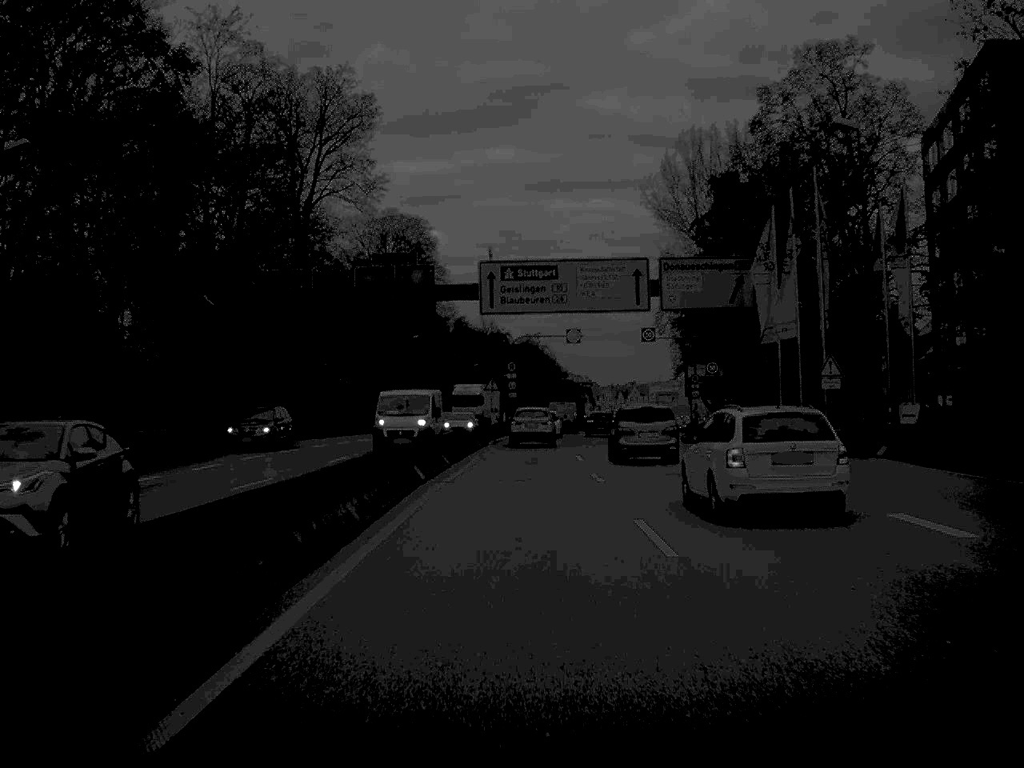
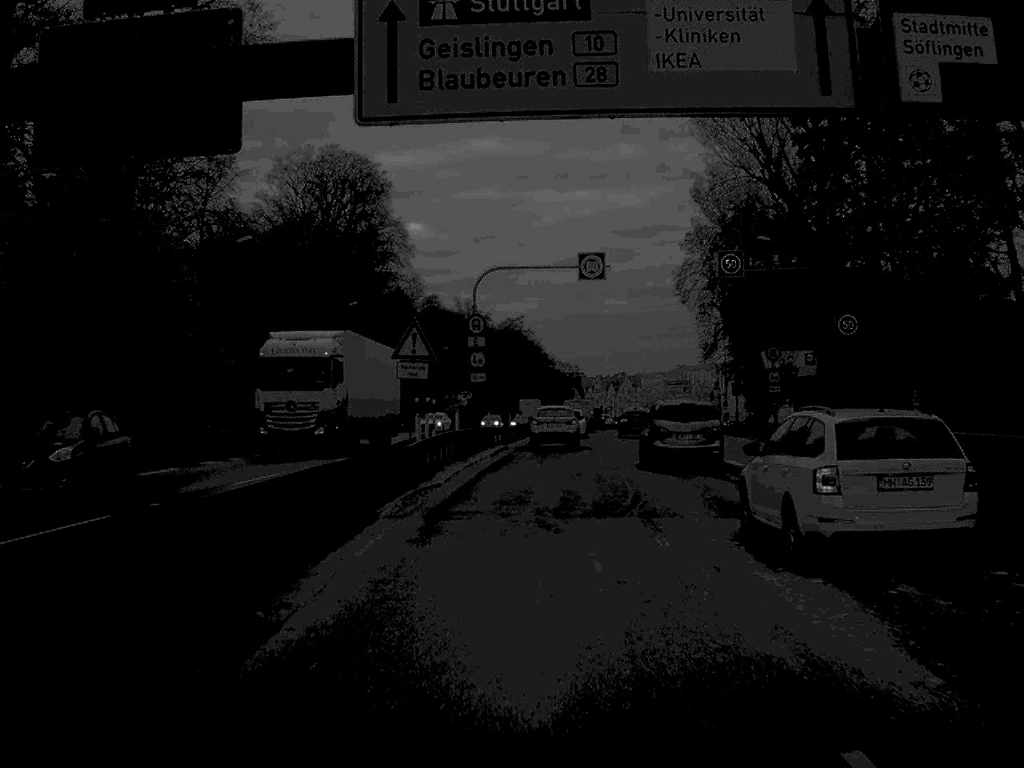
(+0.1, +35.2) m; +1°
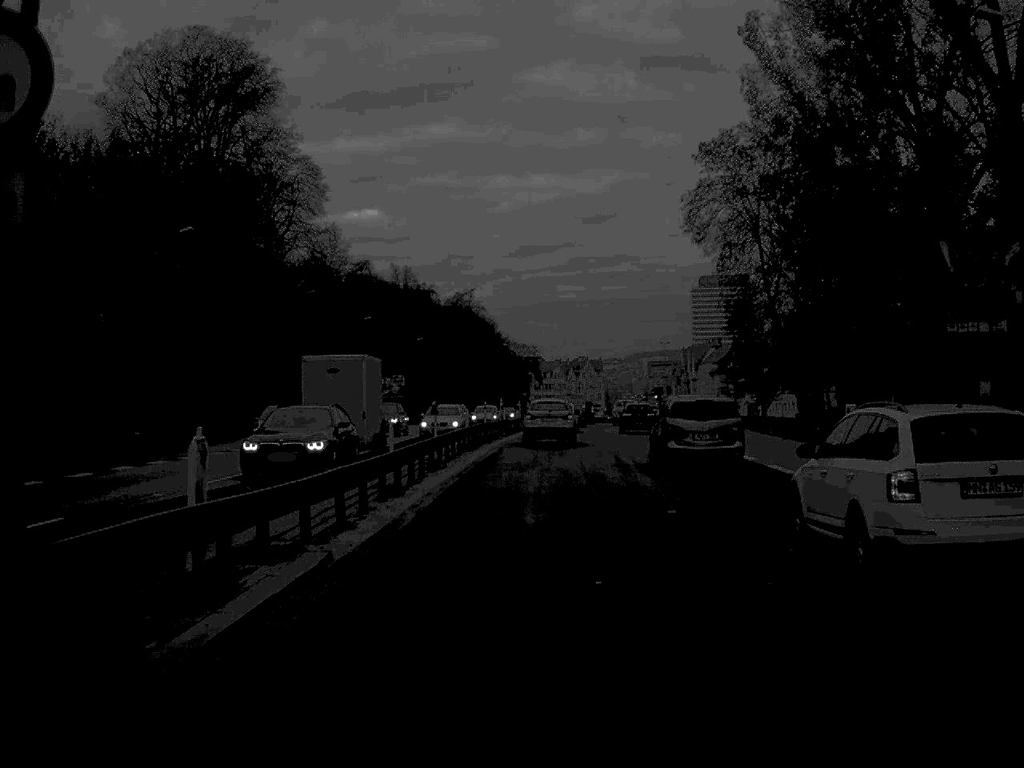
(+0.7, +34.9) m; +2°
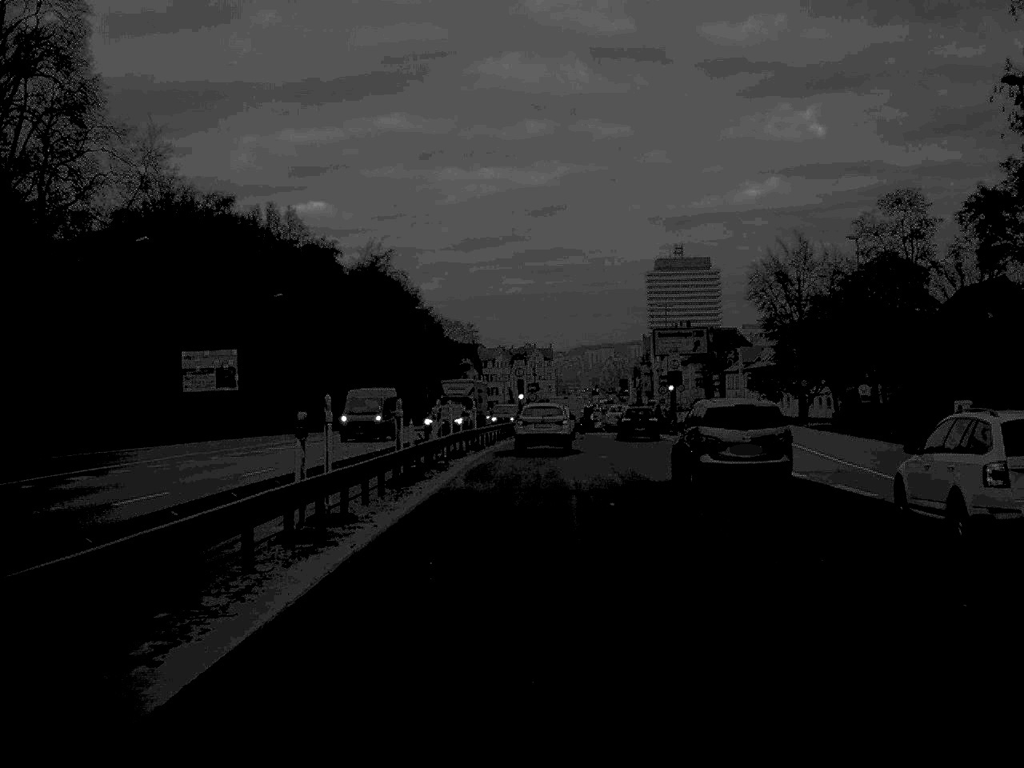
(+1.3, +55.0) m; +2°
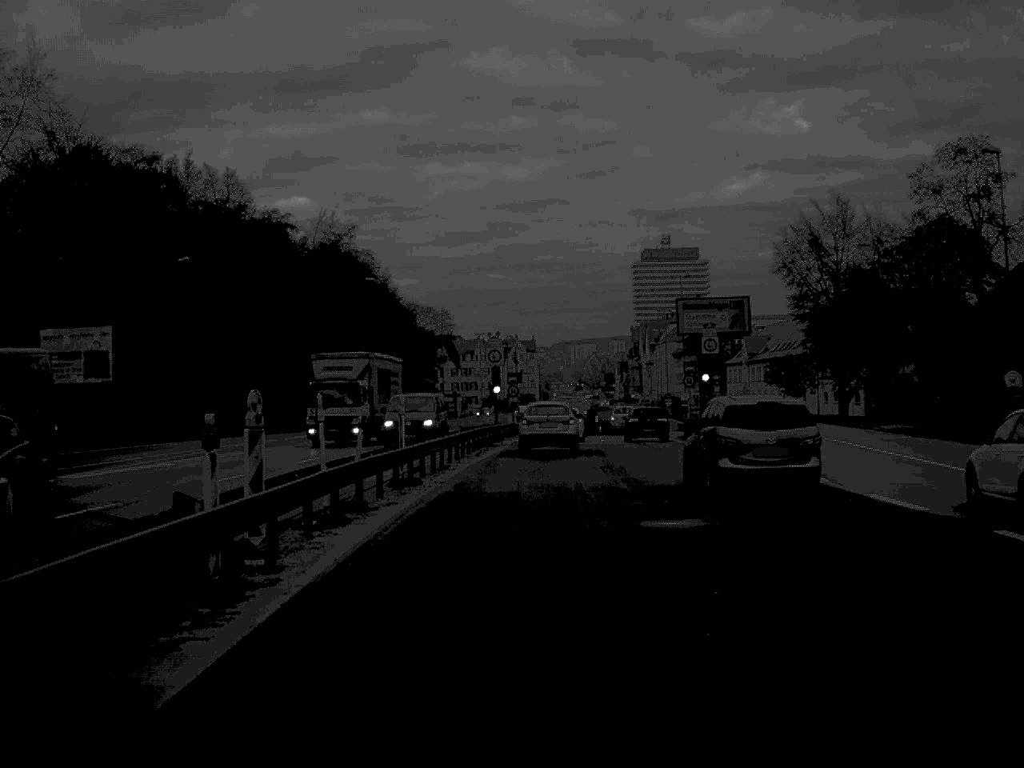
(+0.1, +21.0) m; +1°
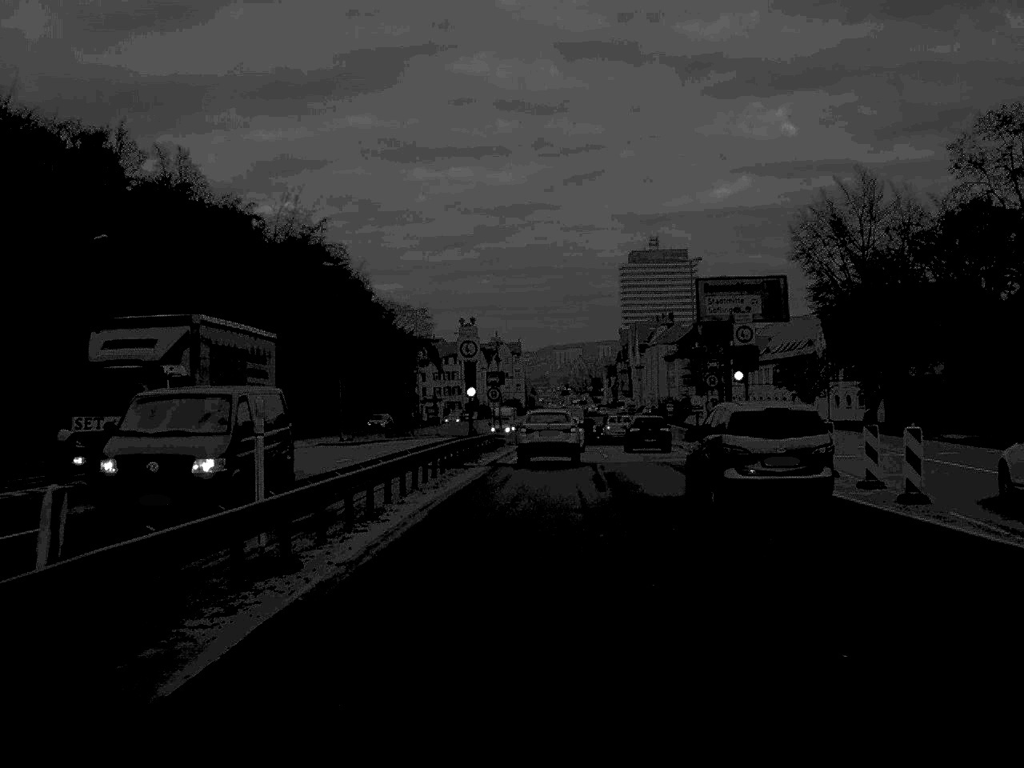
(+0.1, +11.5) m; +1°
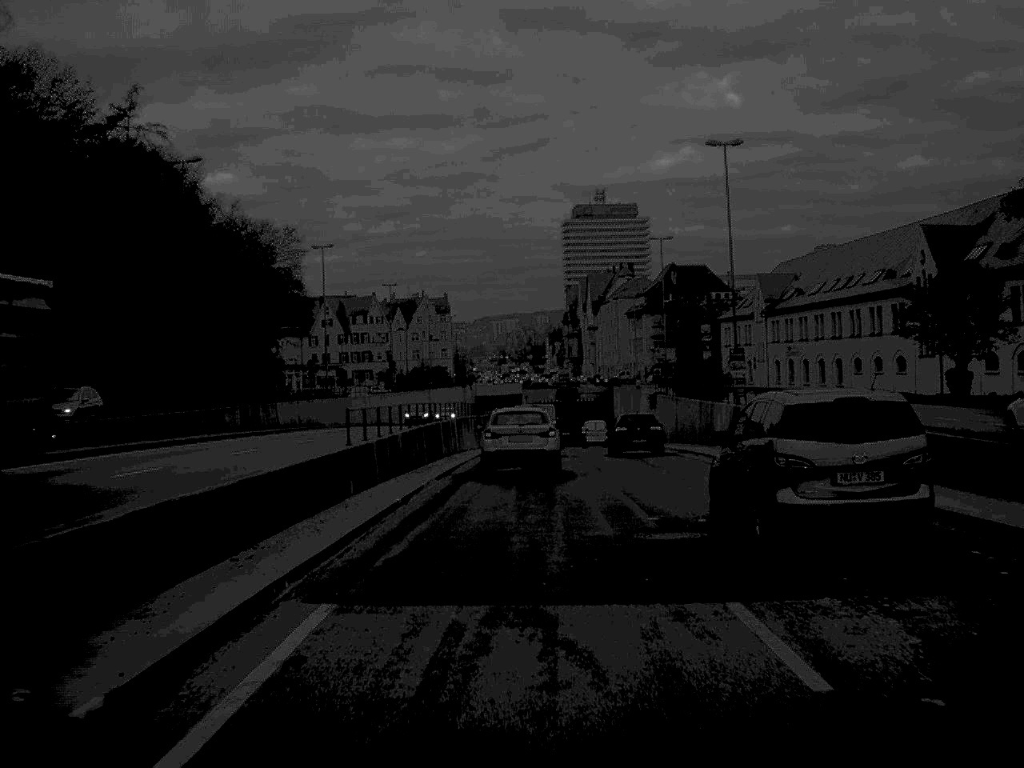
(+1.4, +54.3) m; +3°
